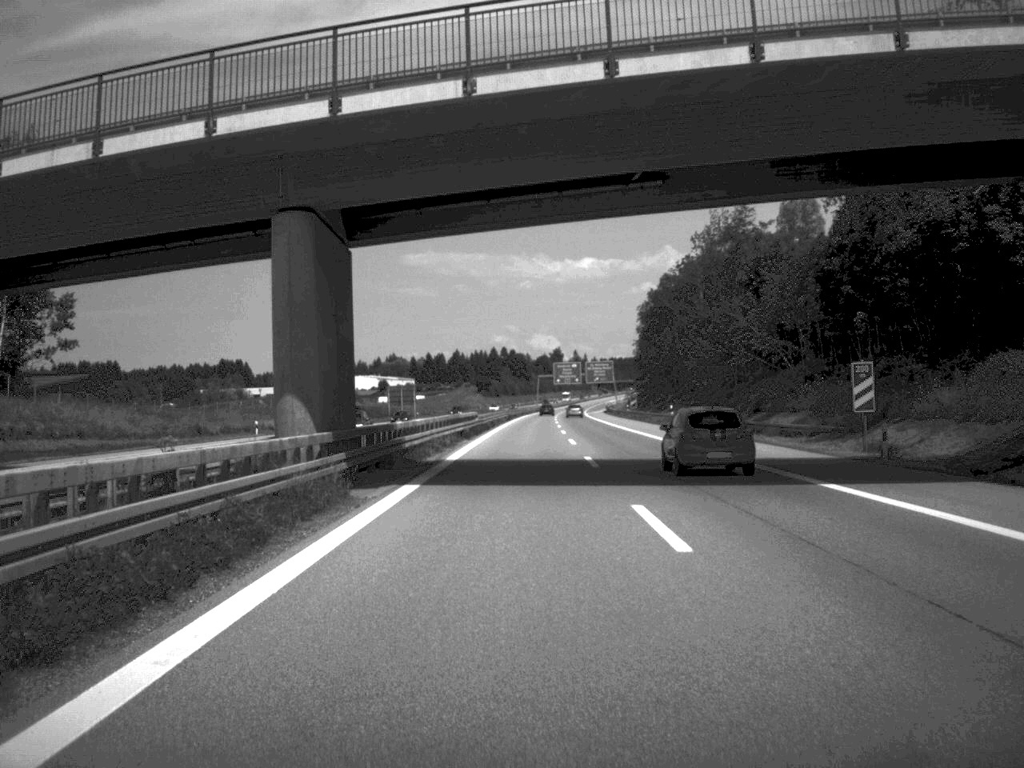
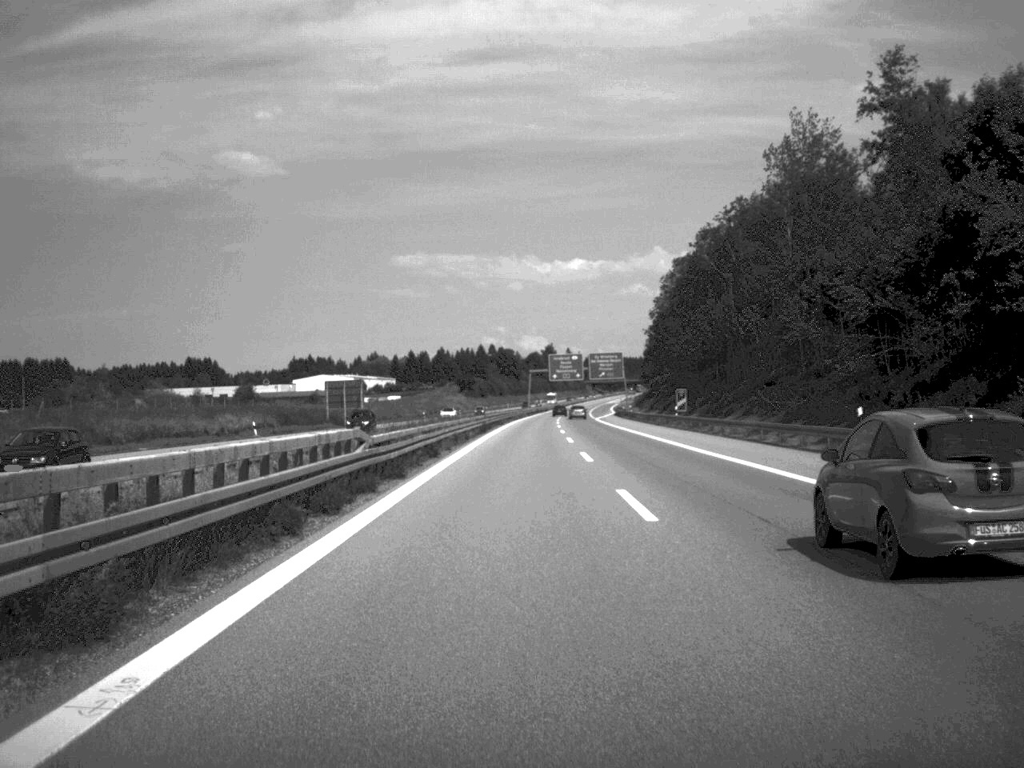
(+0.2, +49.6) m; 0°
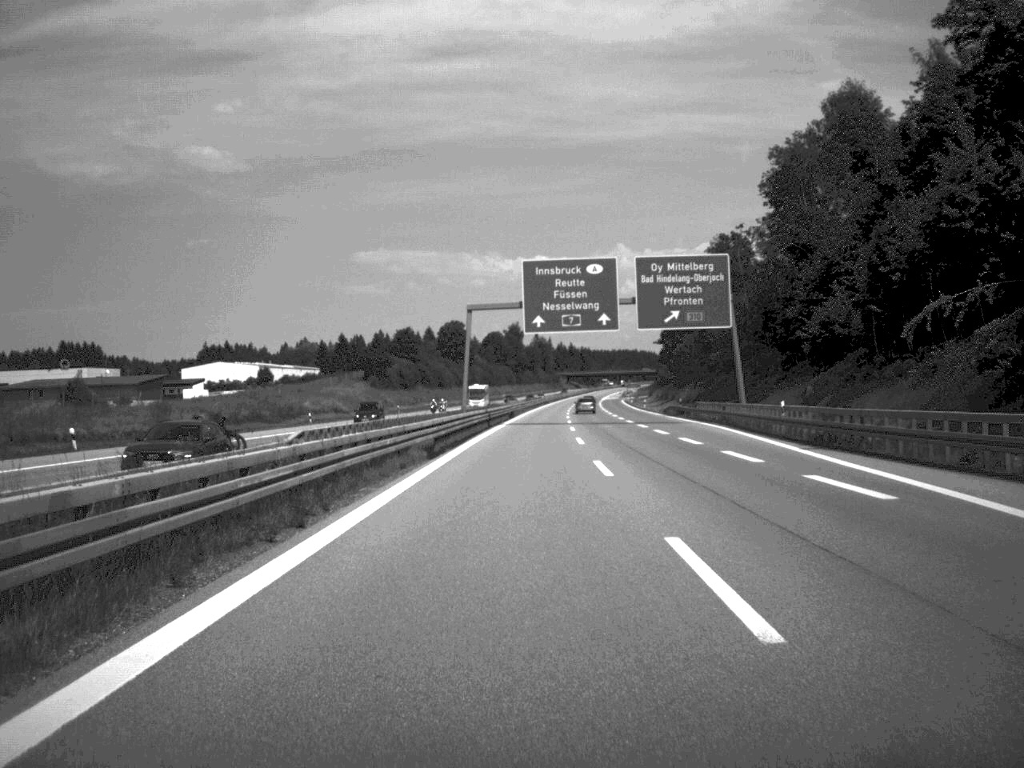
(+1.7, +132.7) m; +2°
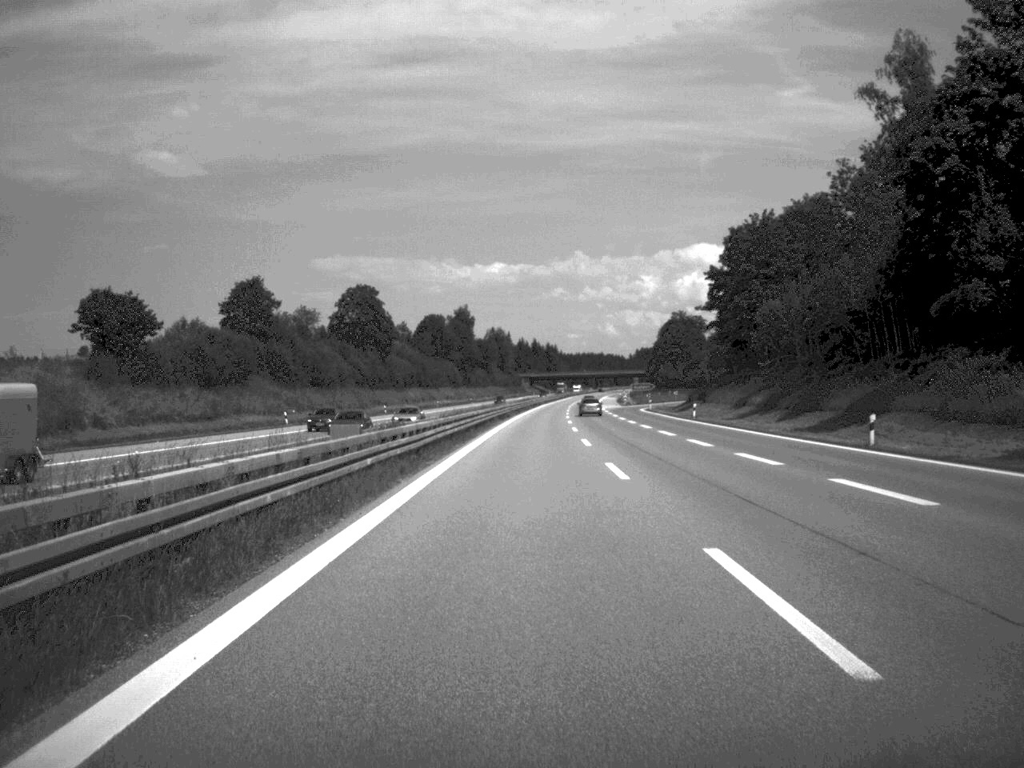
(+1.7, +107.4) m; +2°
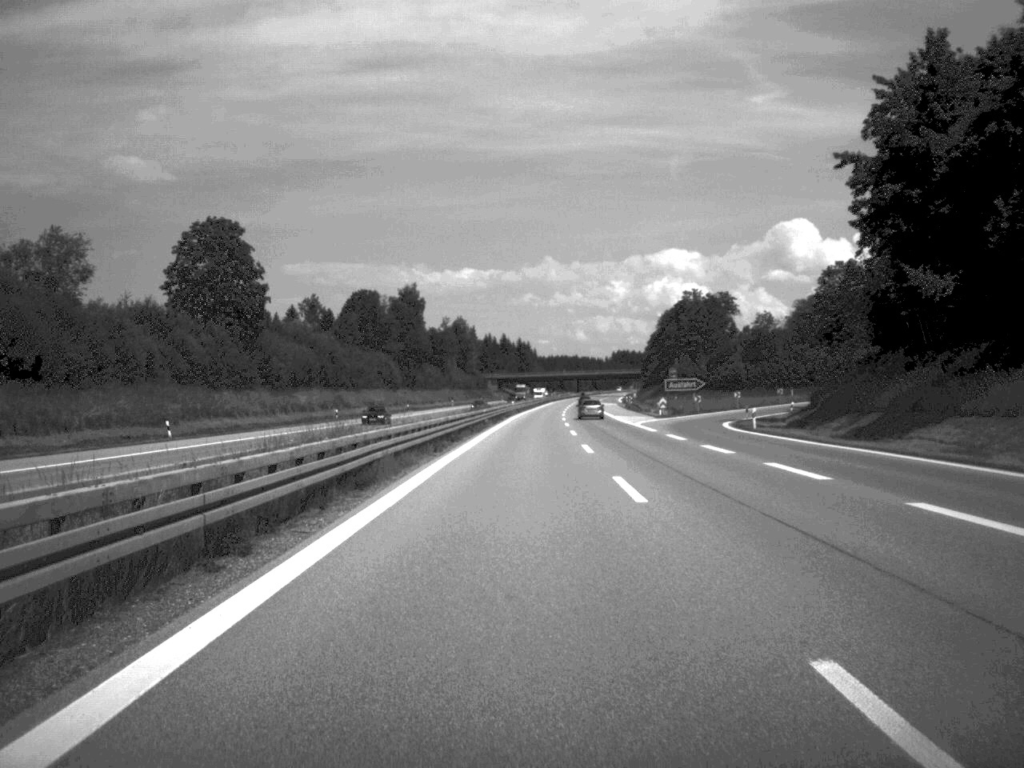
(+0.9, +76.3) m; +1°
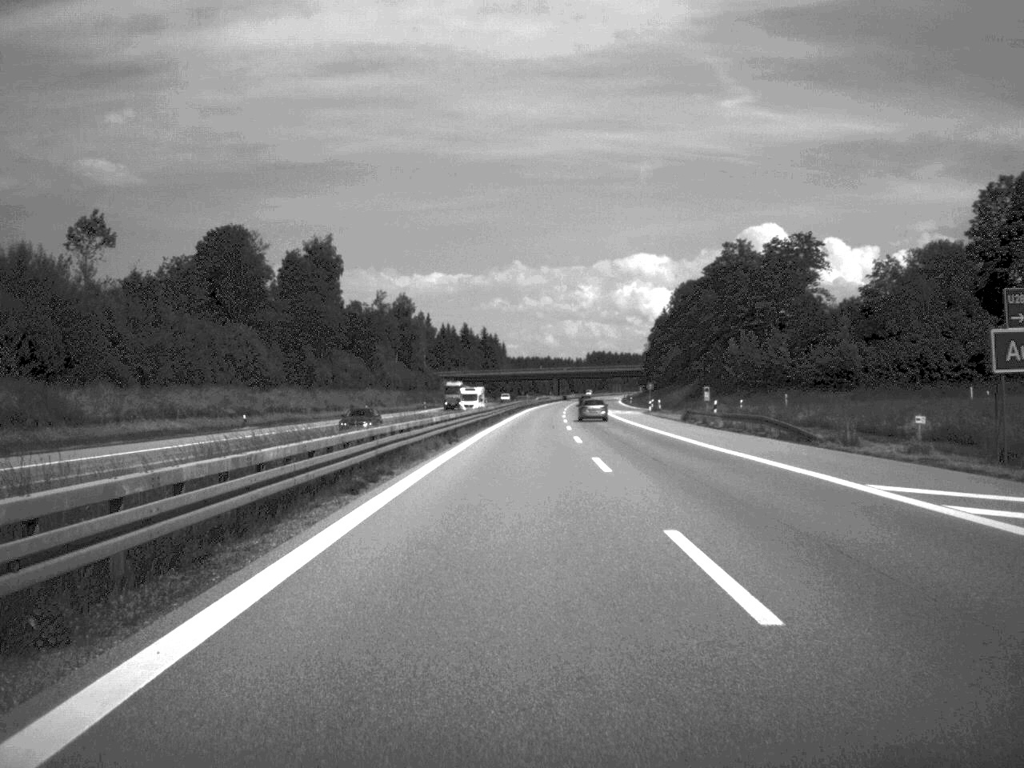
(+0.8, +81.1) m; +1°
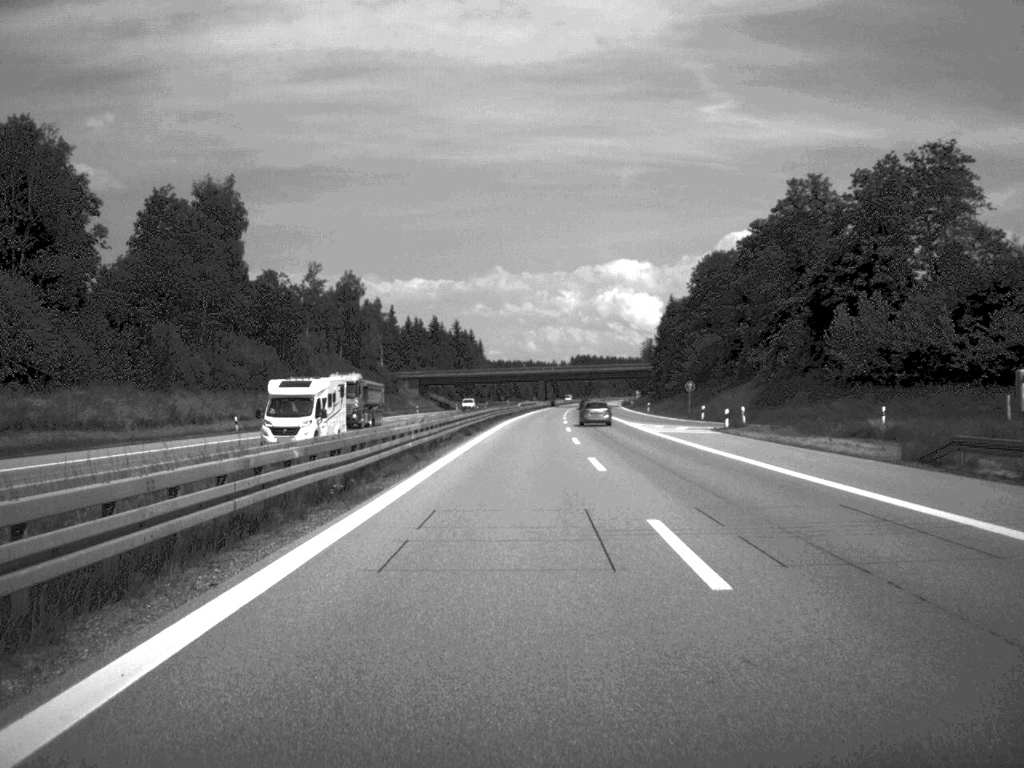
(+0.4, +51.3) m; +1°
